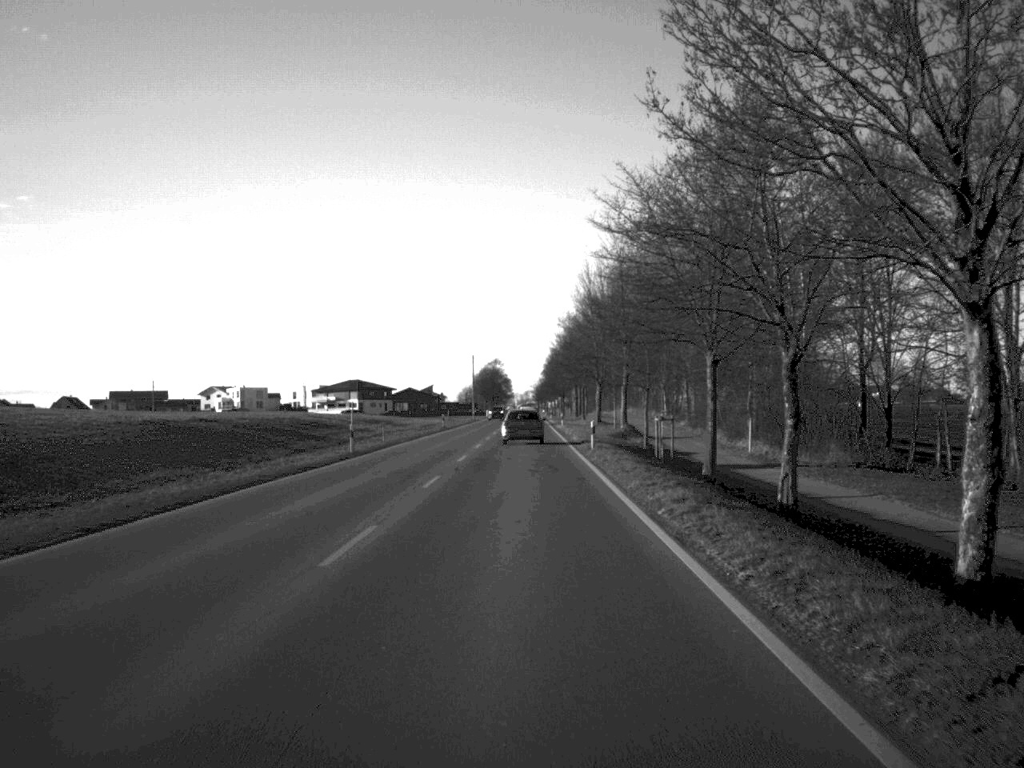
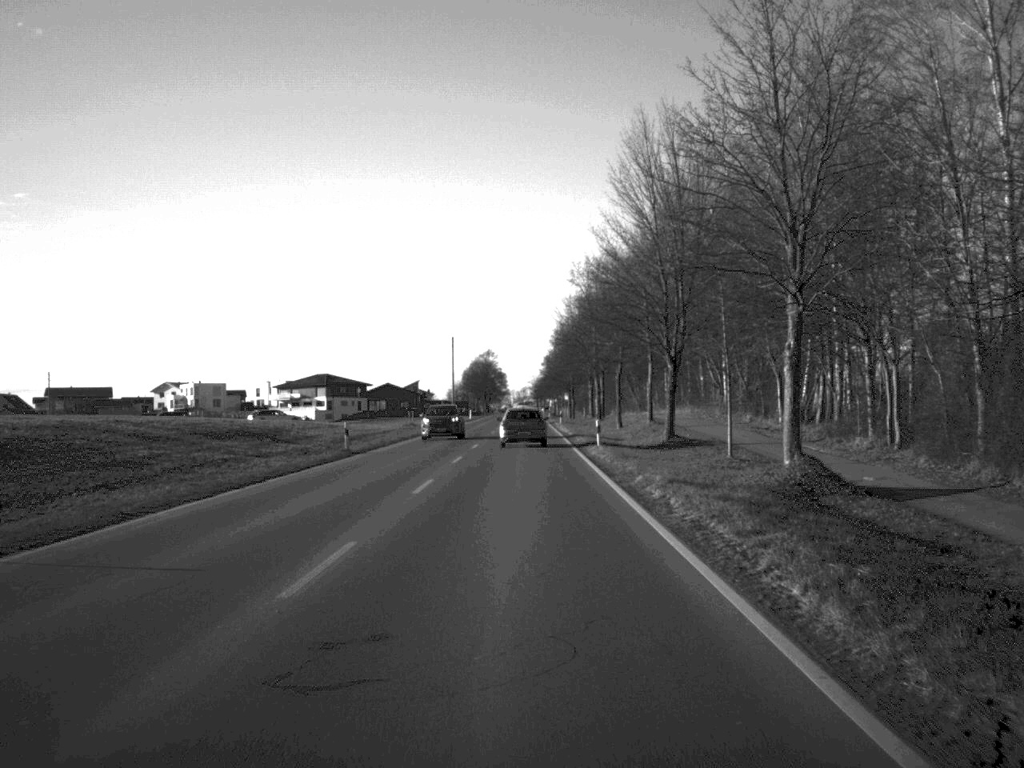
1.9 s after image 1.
(0.0, +49.8) m; 0°
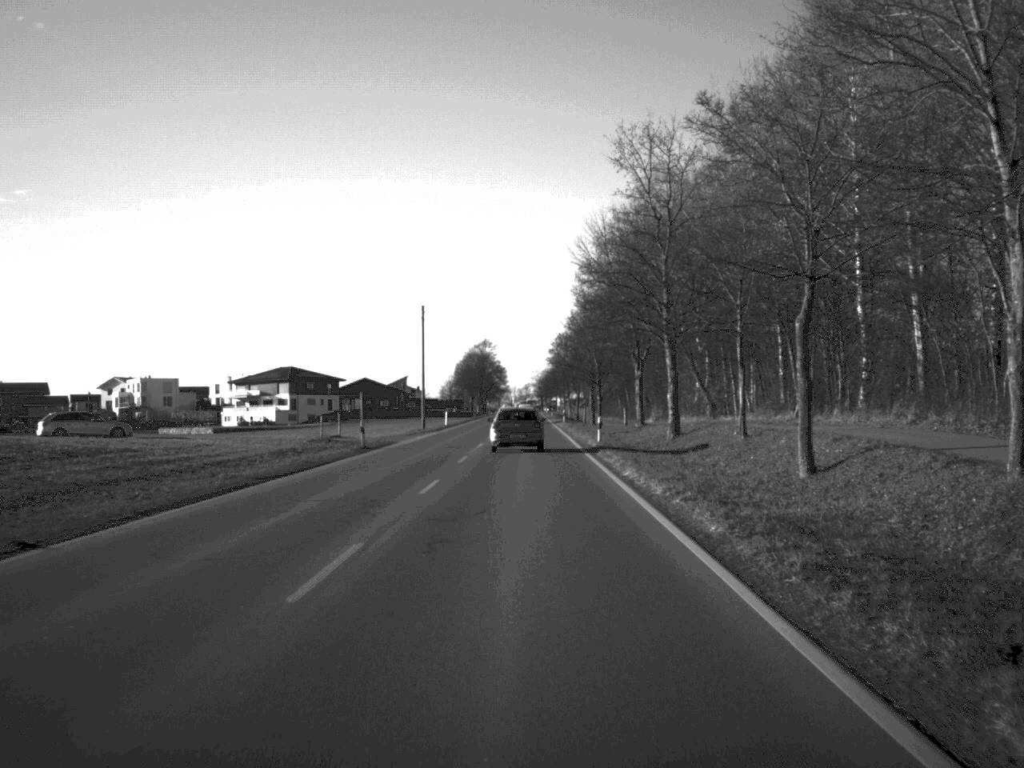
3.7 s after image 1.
(-0.1, +47.8) m; 0°
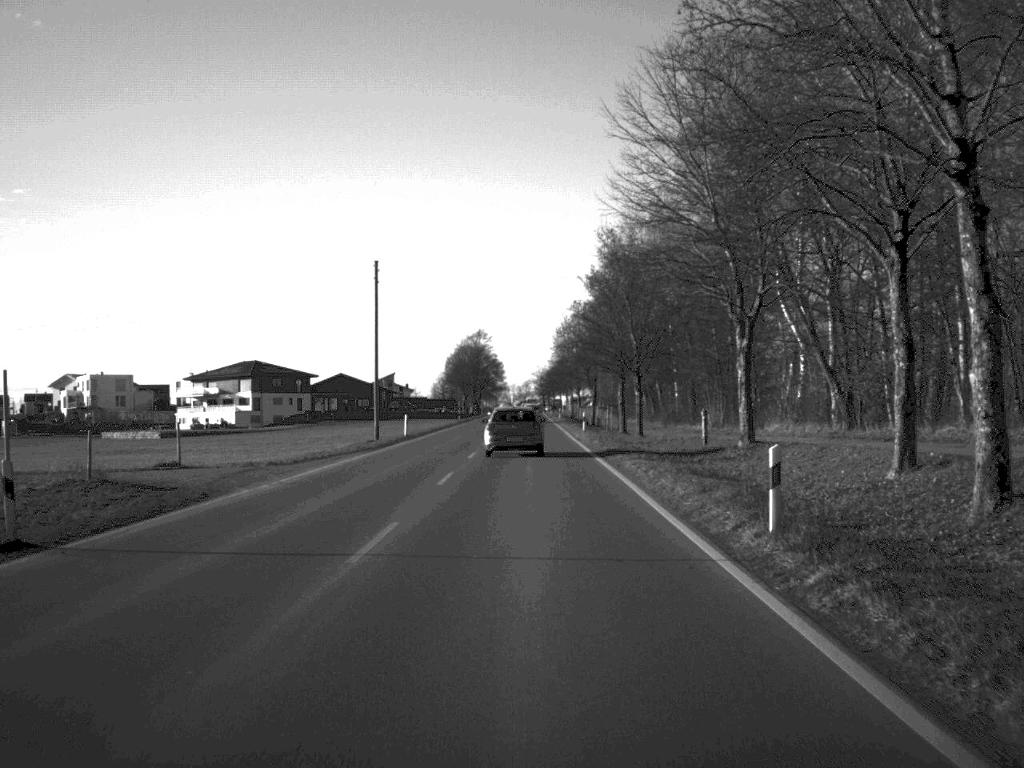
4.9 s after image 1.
(0.0, +33.2) m; 0°
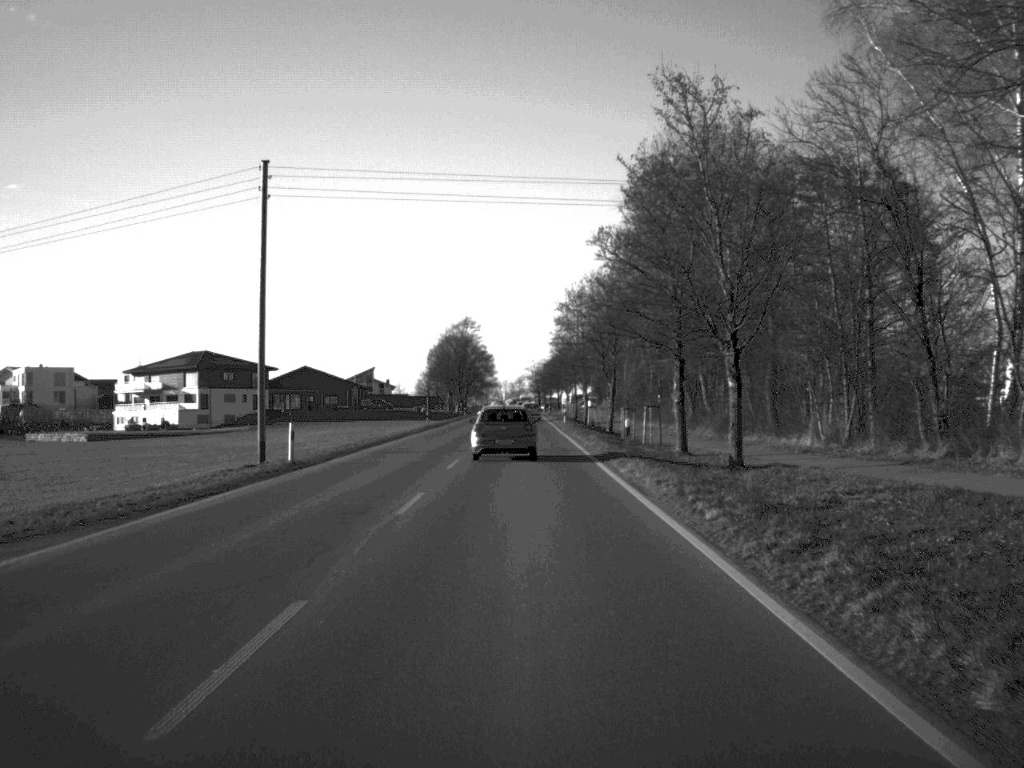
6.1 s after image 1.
(+0.1, +30.3) m; 0°
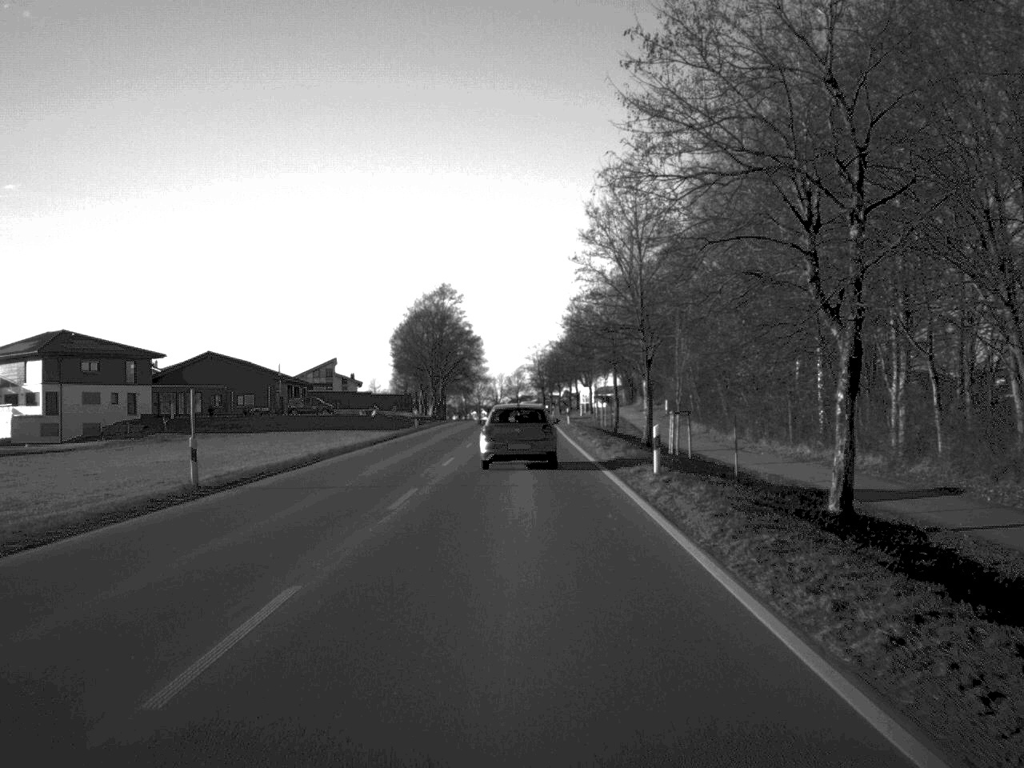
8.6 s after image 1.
(0.0, +58.8) m; 0°
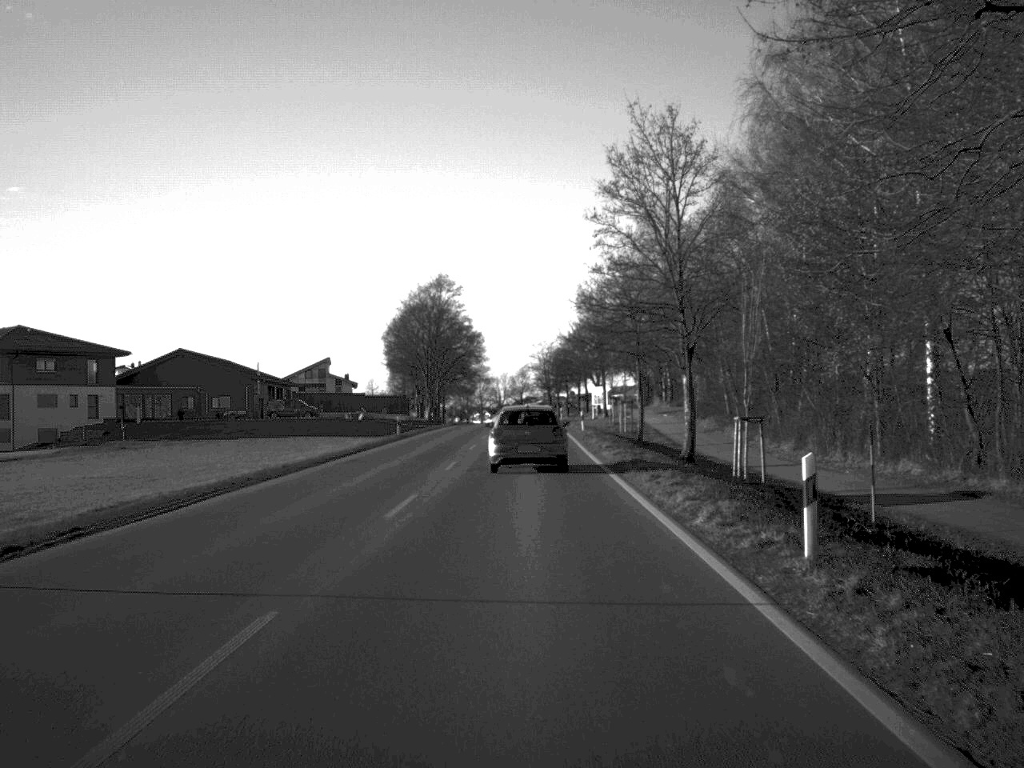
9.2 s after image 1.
(0.0, +13.0) m; 0°
